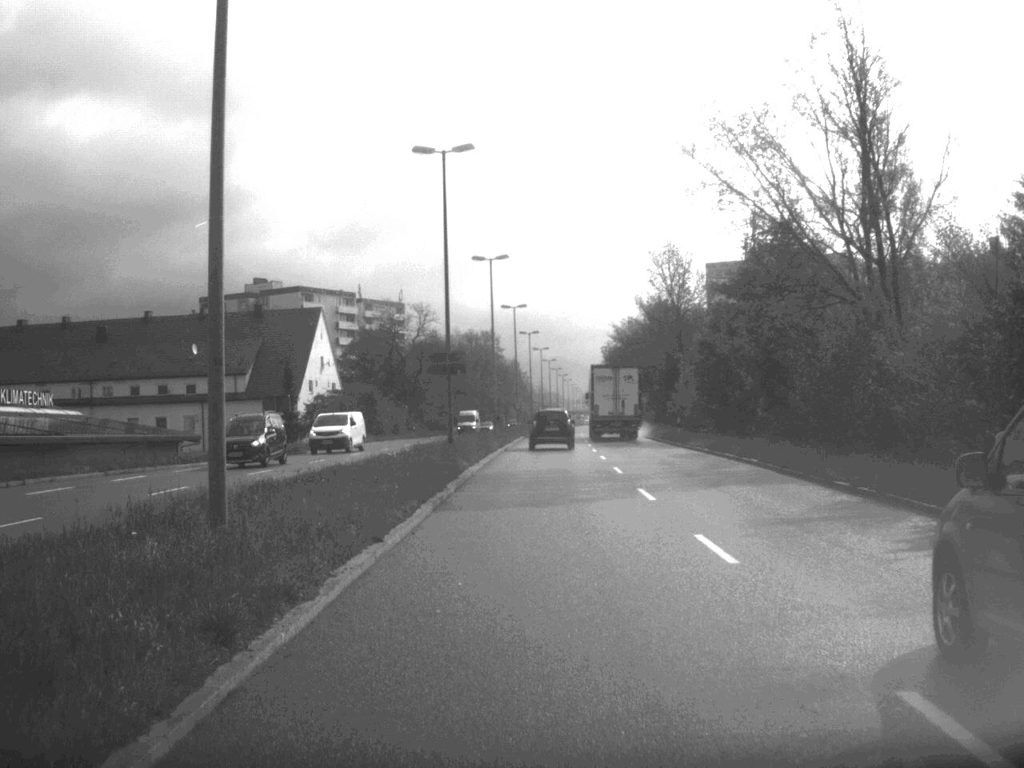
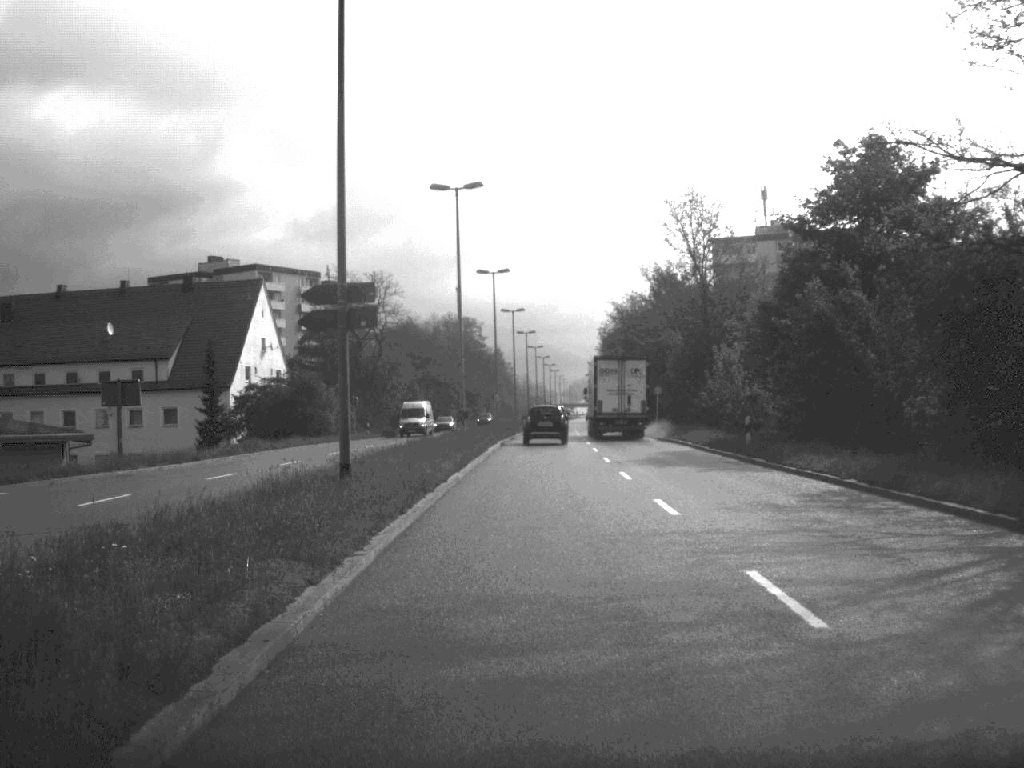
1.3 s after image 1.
(+0.1, +21.6) m; +1°
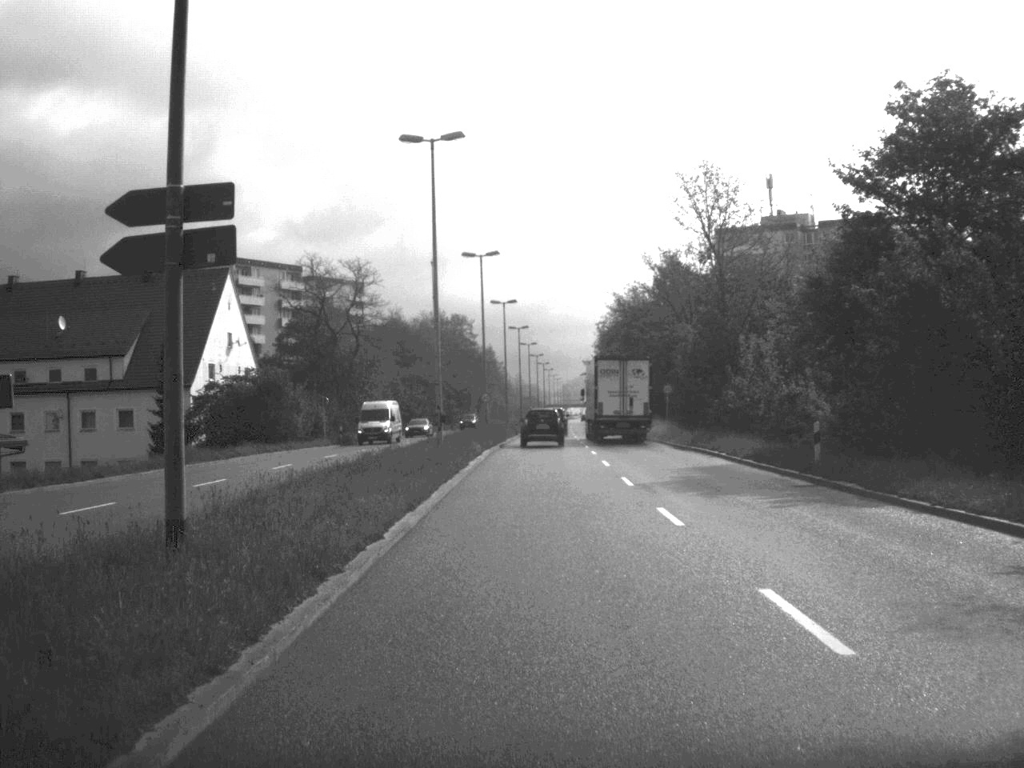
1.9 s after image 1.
(0.0, +9.6) m; 0°
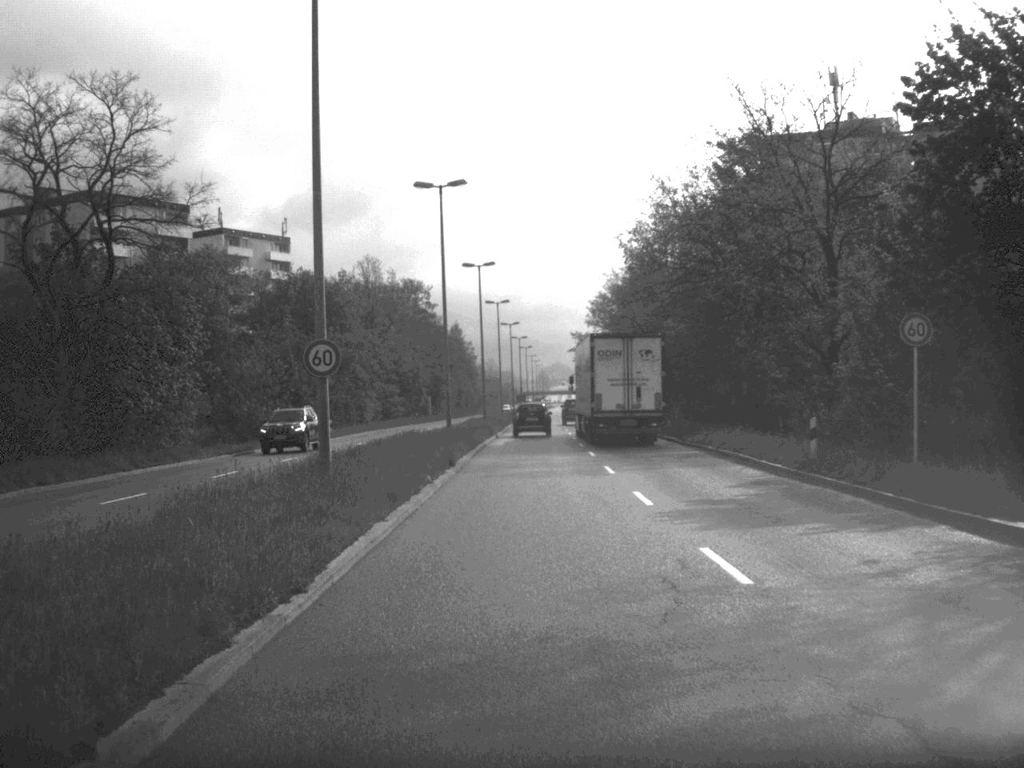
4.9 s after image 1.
(+0.5, +49.9) m; +1°
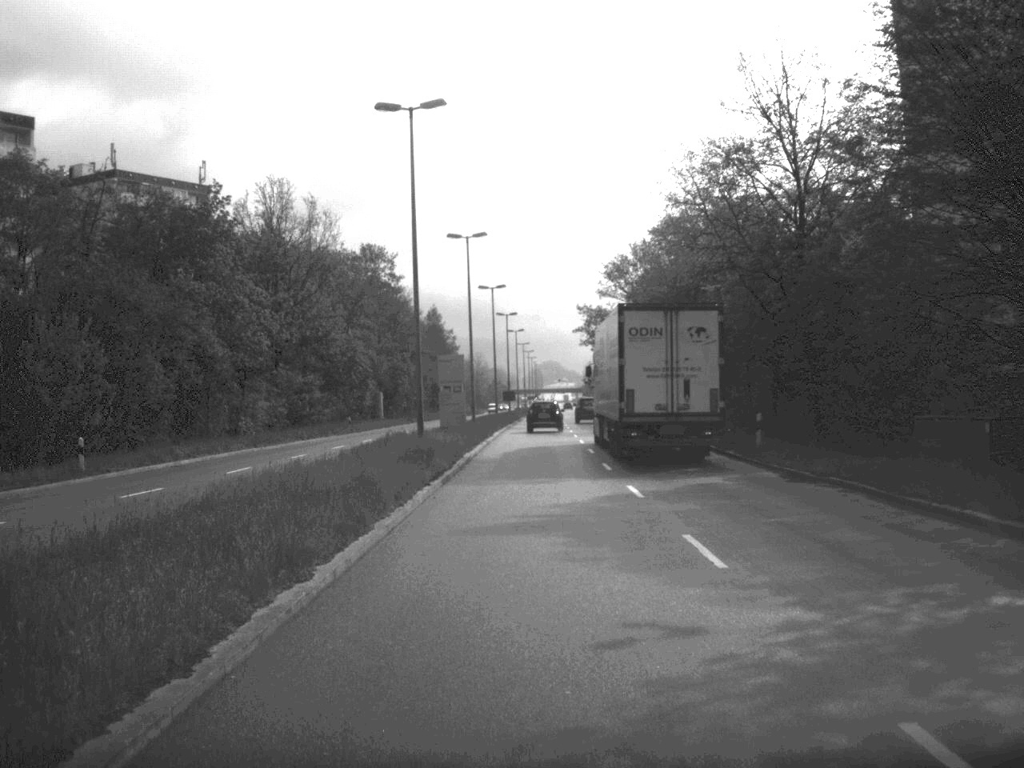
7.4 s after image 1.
(+0.1, +42.9) m; 0°
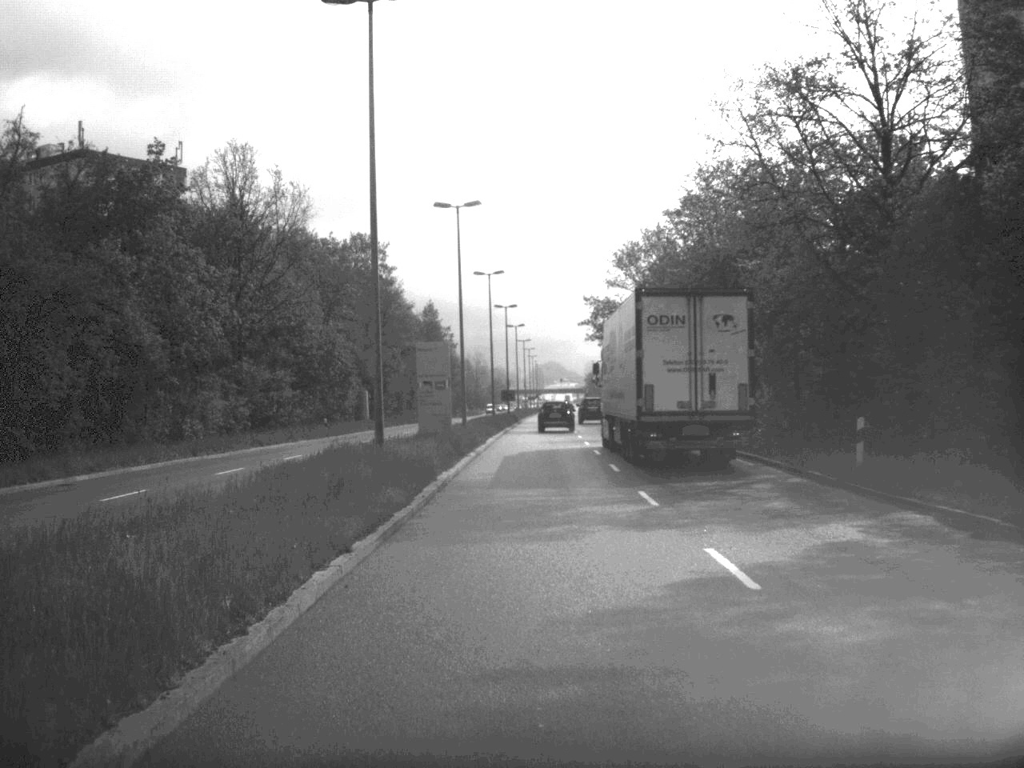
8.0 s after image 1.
(0.0, +10.3) m; 0°
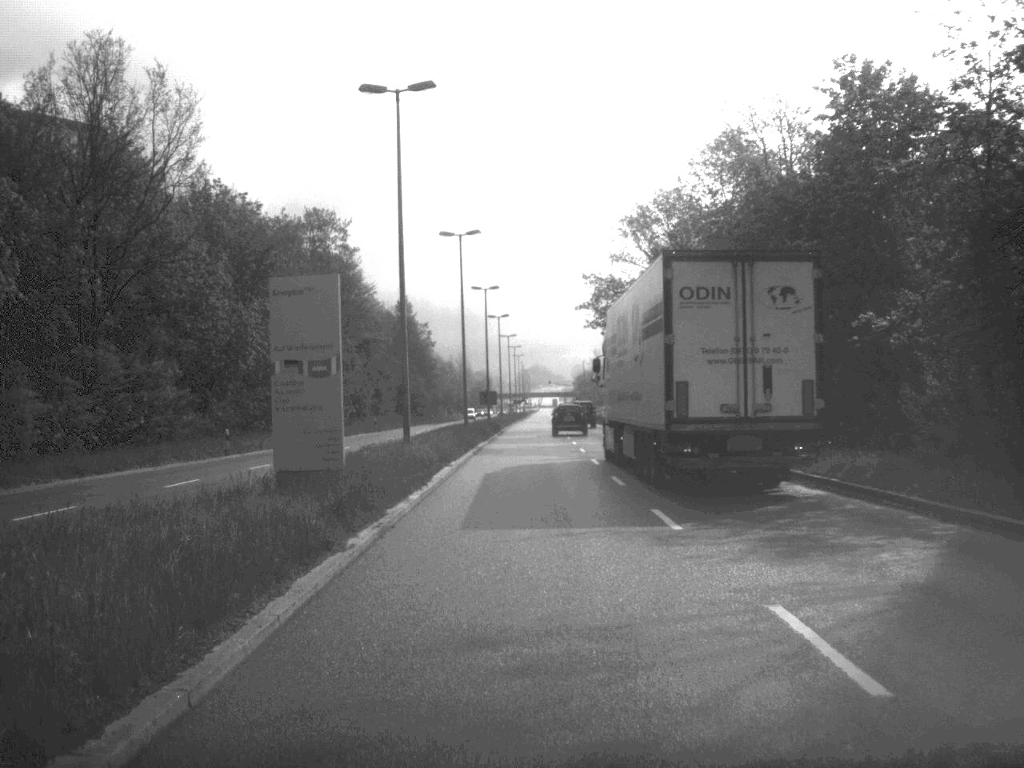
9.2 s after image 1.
(+0.1, +21.6) m; +1°
